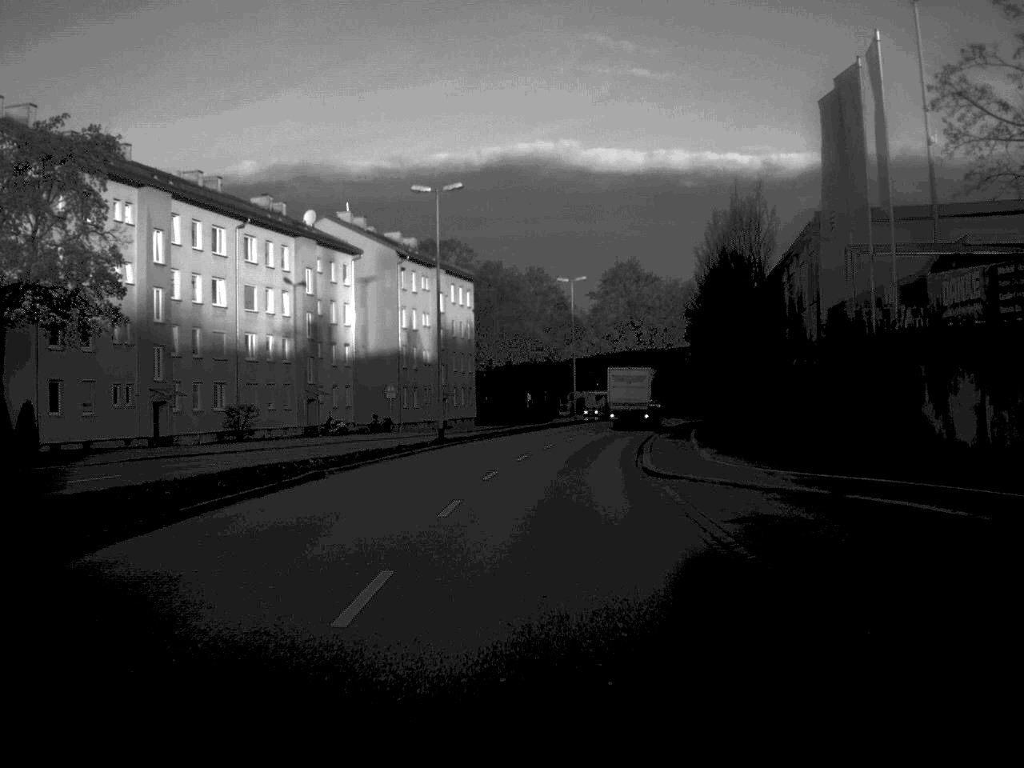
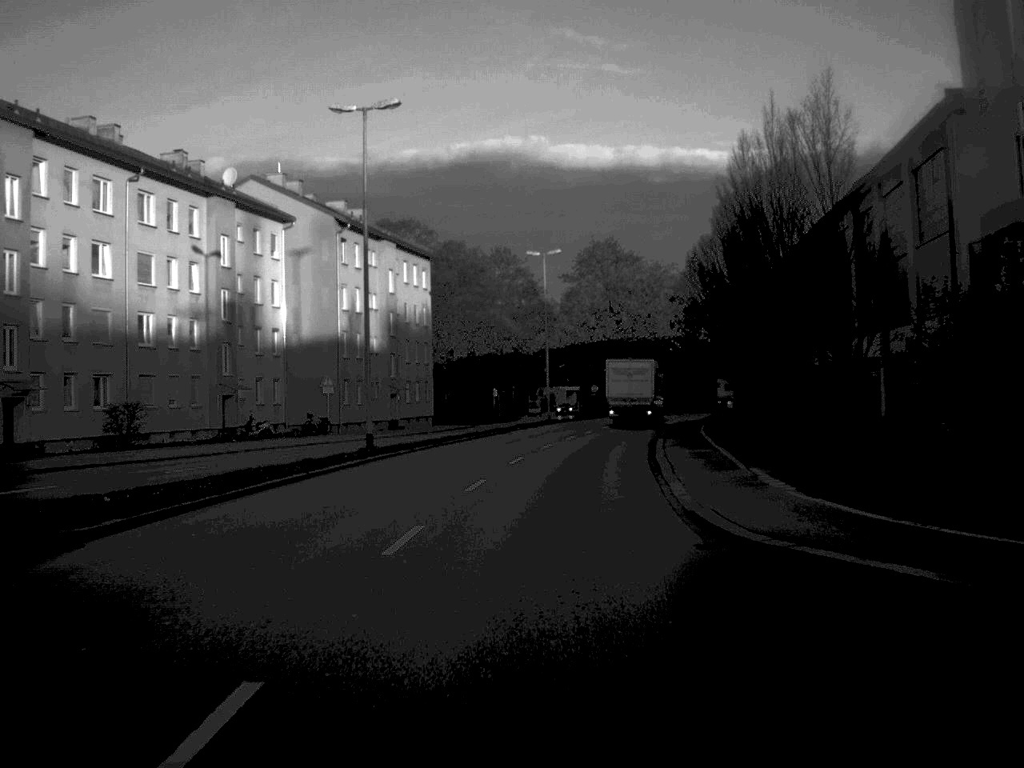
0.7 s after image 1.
(+0.2, +13.4) m; +1°
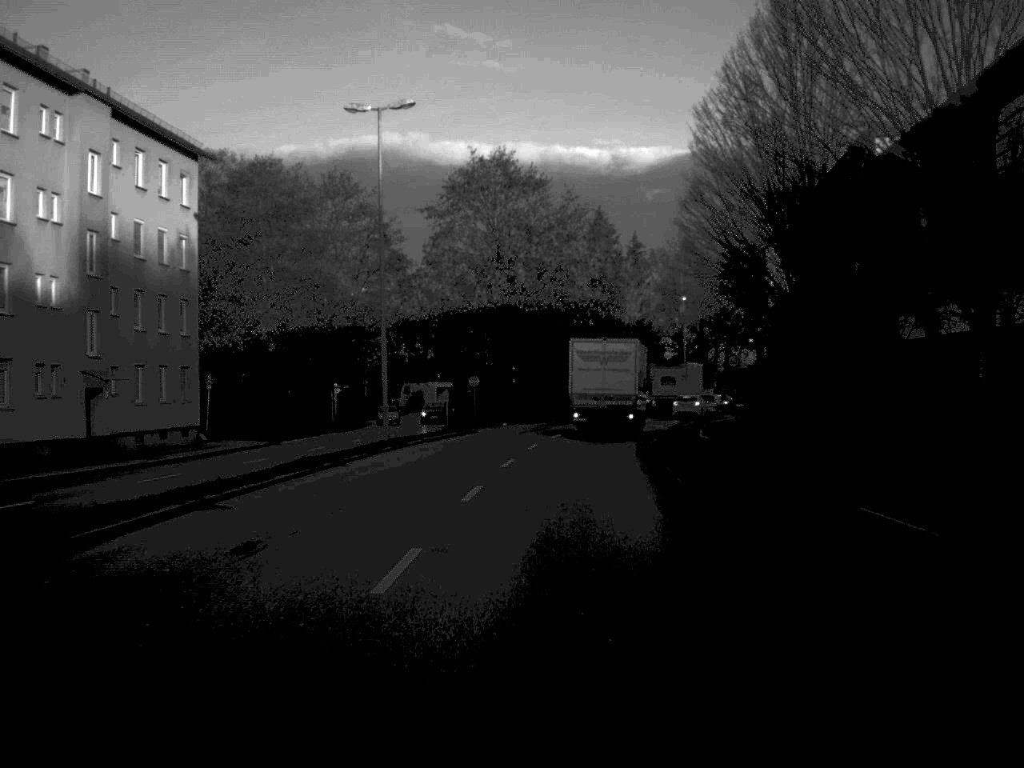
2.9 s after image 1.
(+1.6, +38.3) m; +6°
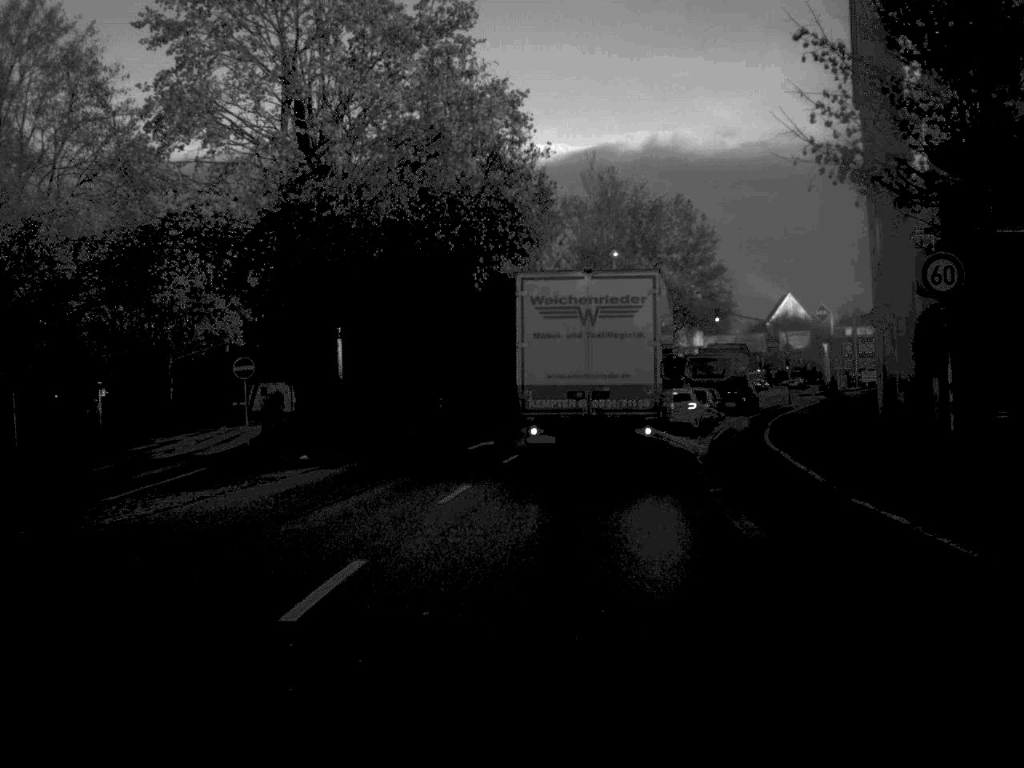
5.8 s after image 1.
(+1.6, +37.1) m; +5°
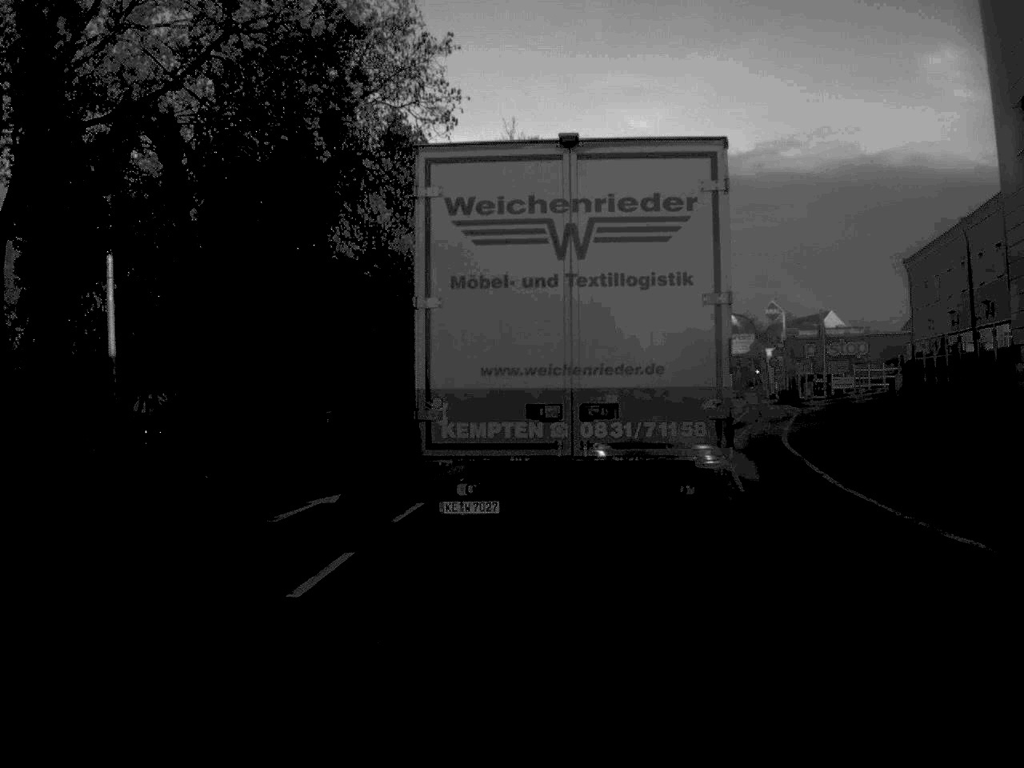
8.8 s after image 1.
(+0.6, +16.1) m; +4°
